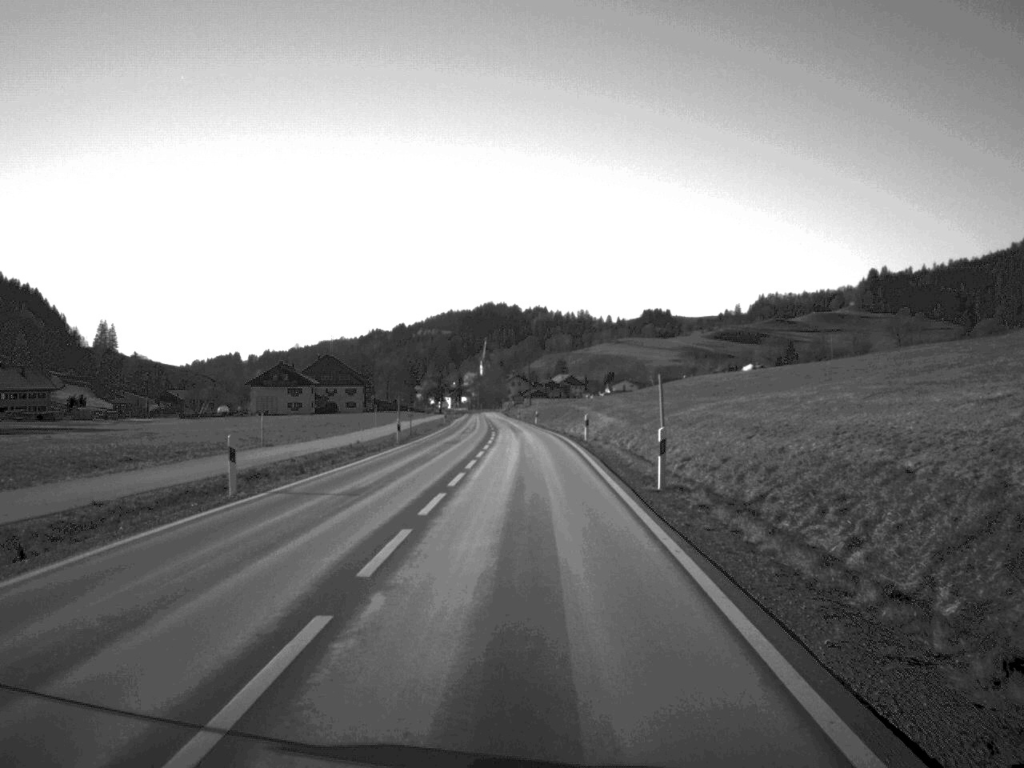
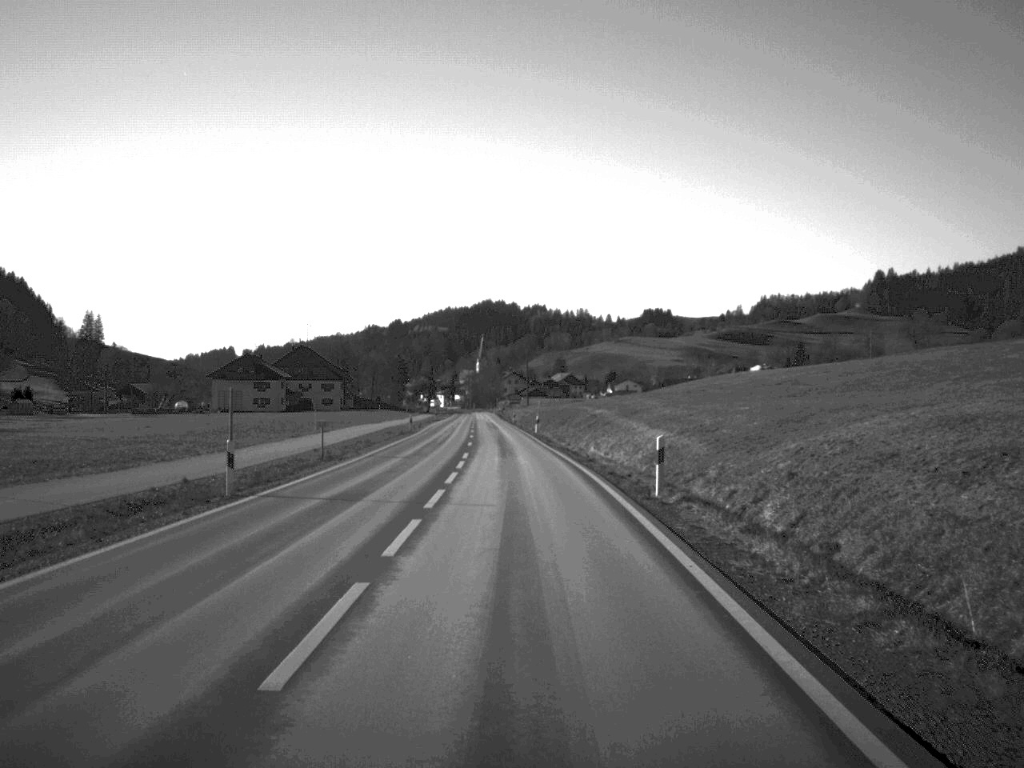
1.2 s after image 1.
(0.0, +27.9) m; 0°
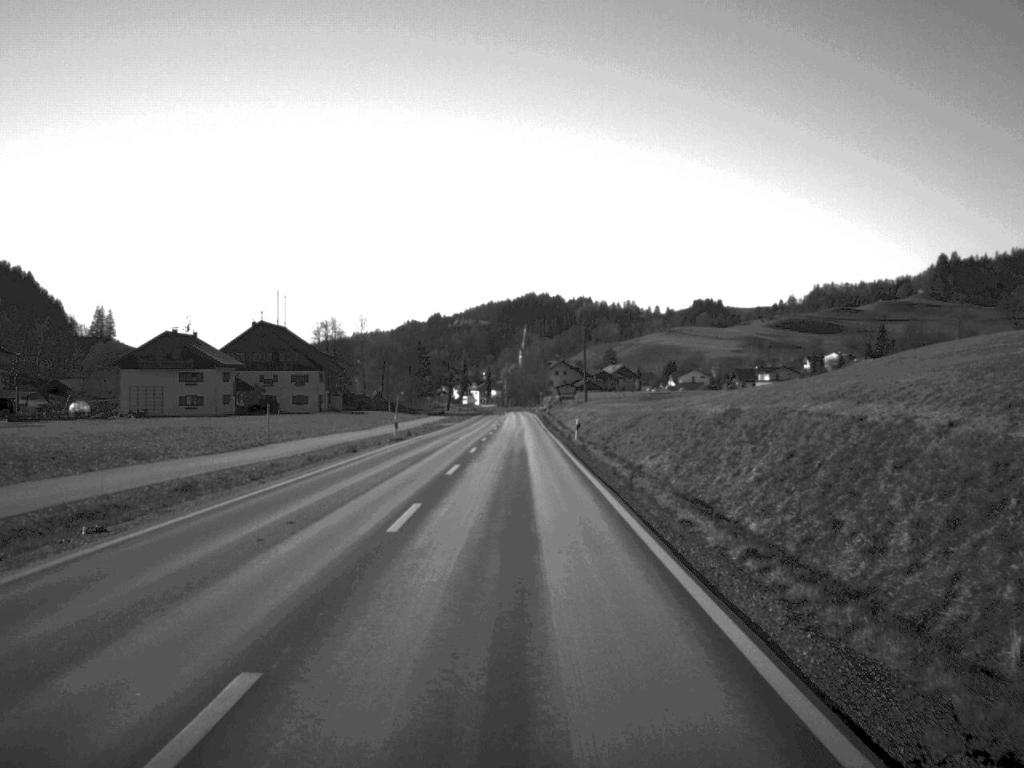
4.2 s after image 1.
(-1.4, +69.4) m; -2°
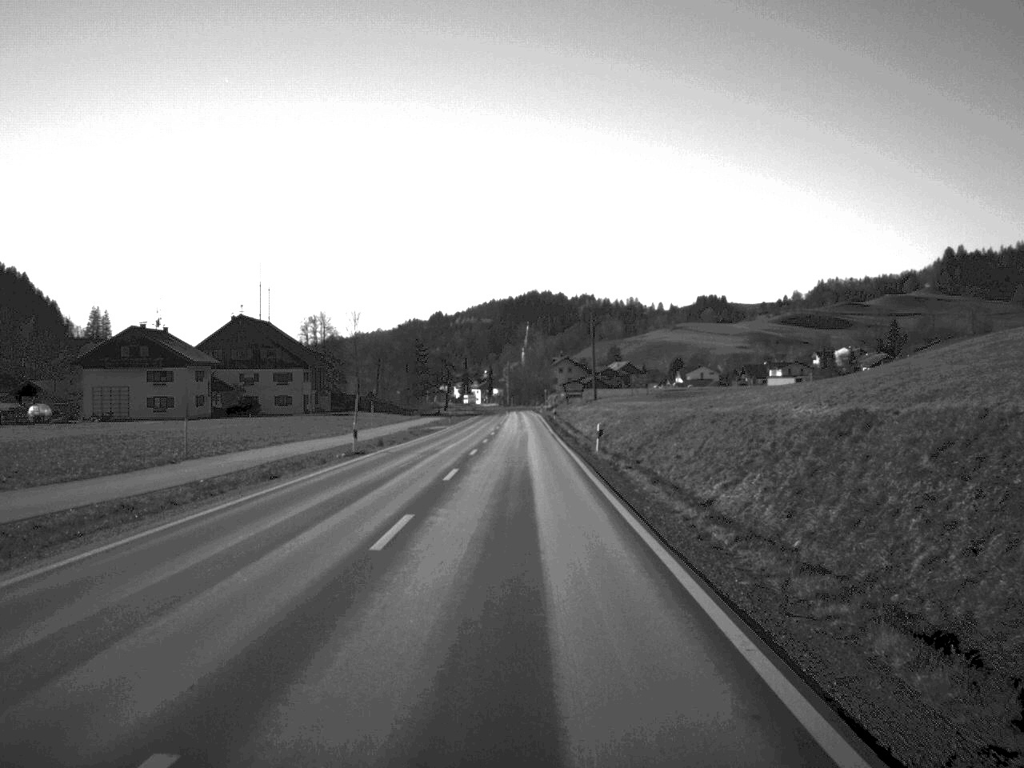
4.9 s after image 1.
(0.0, +13.6) m; 0°
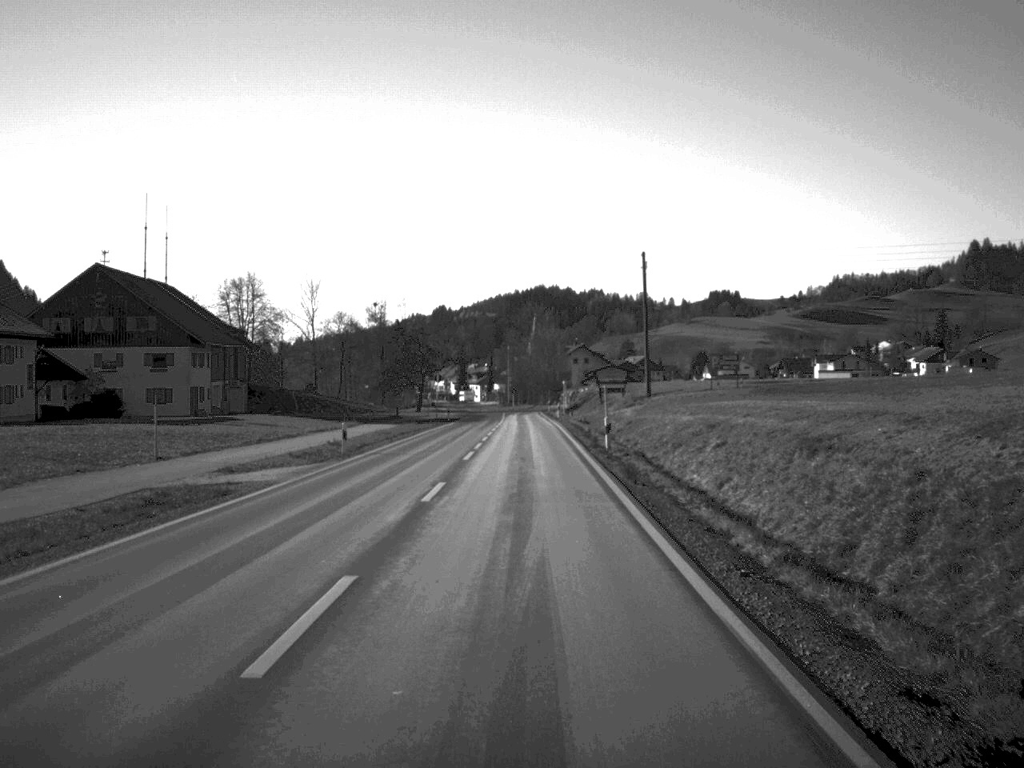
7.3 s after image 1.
(-0.1, +54.0) m; 0°
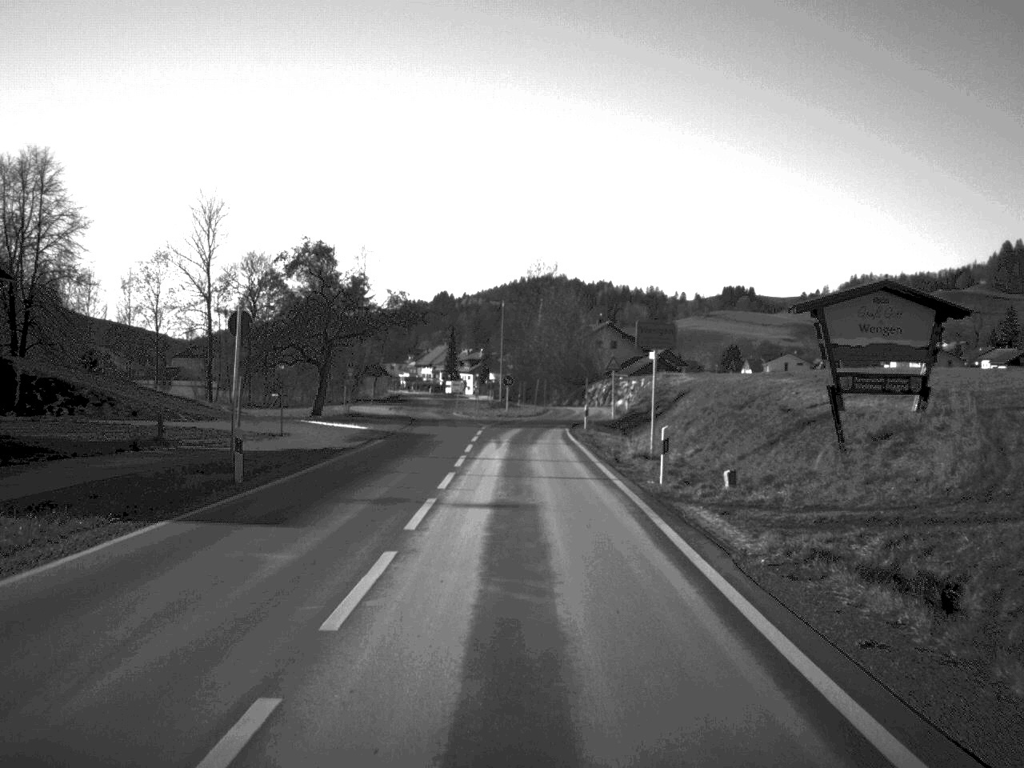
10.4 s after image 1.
(-0.1, +64.3) m; 0°
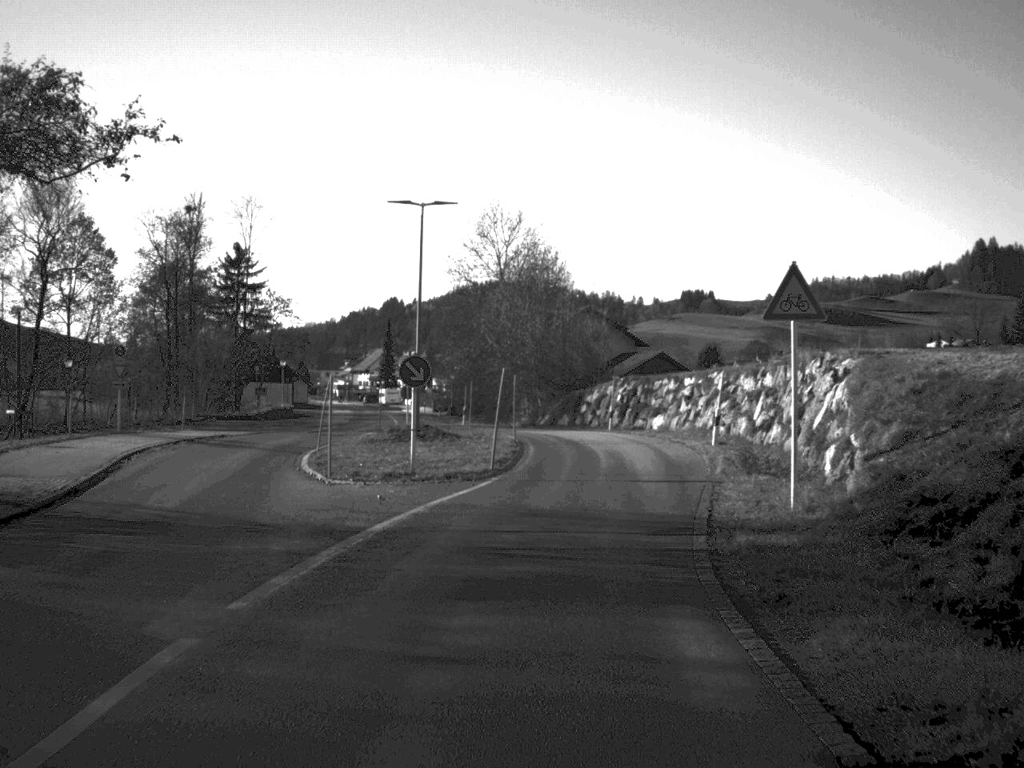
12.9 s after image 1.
(+0.2, +46.1) m; +2°
